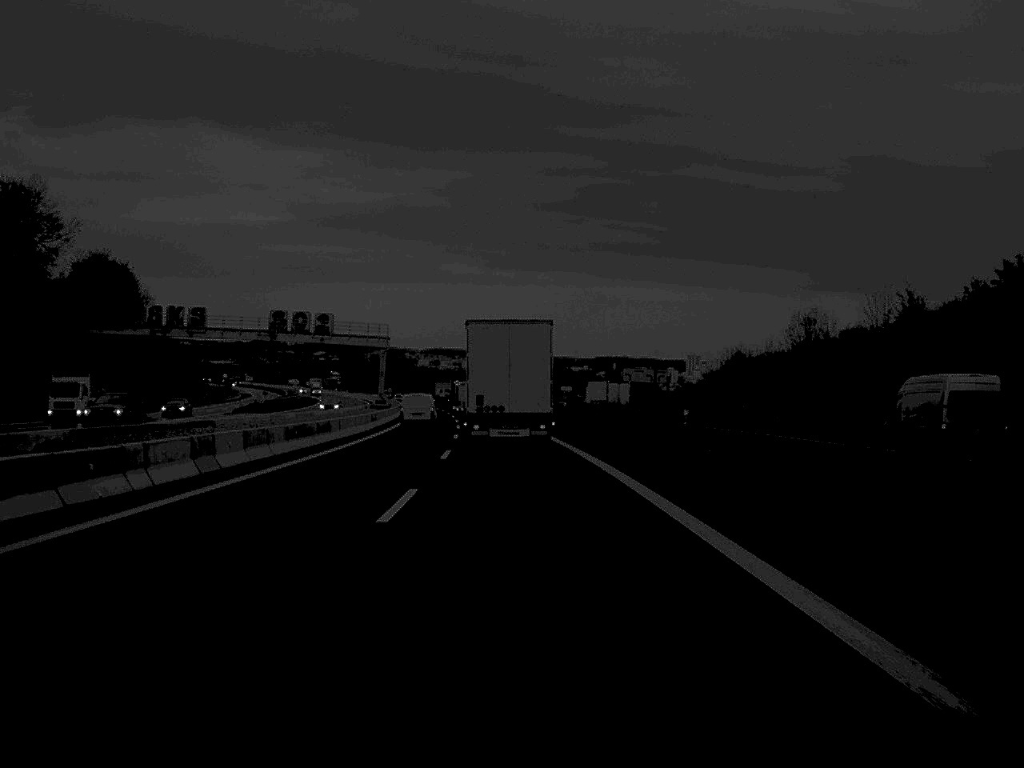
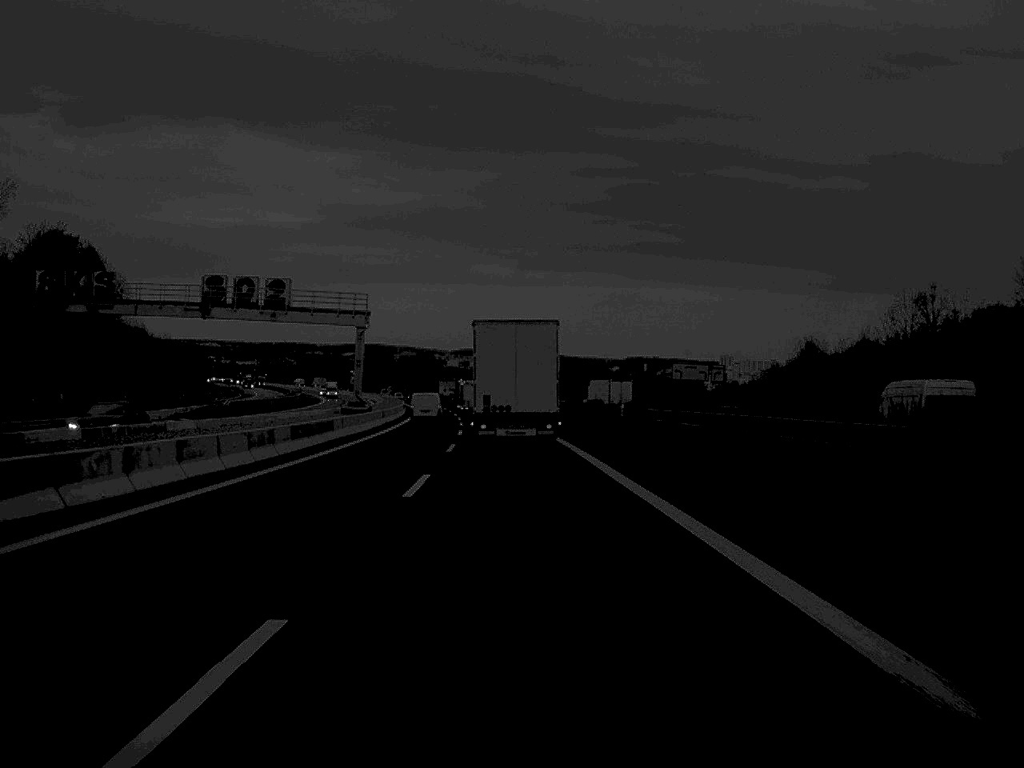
(-0.4, +31.2) m; -1°
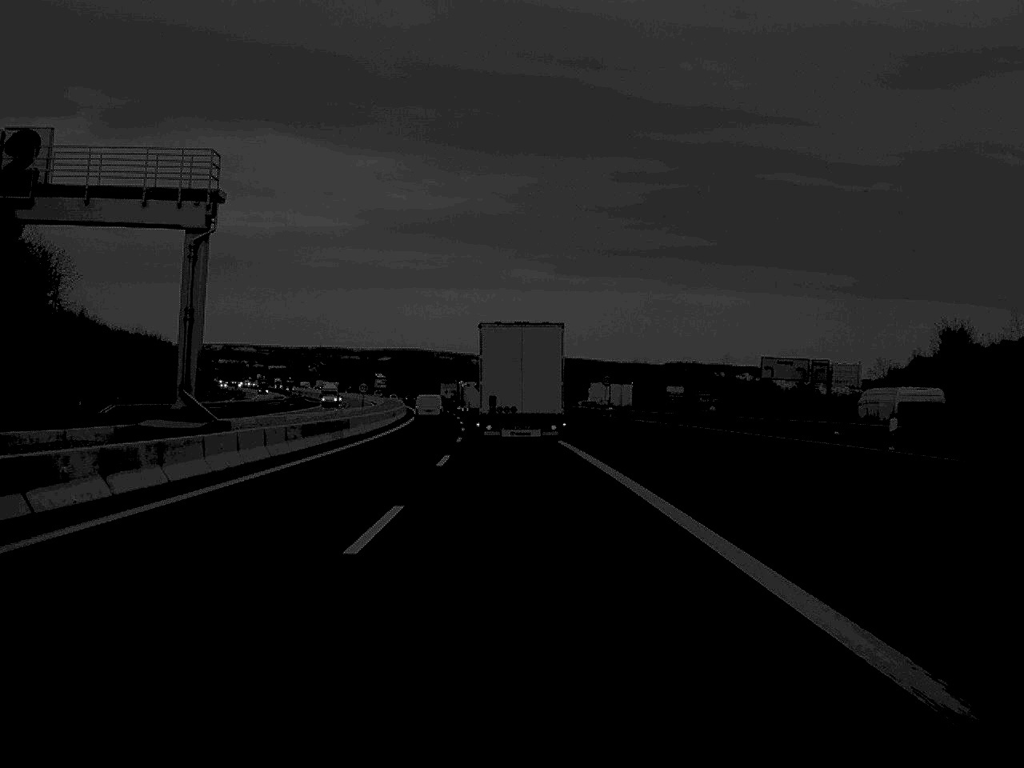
(-0.7, +43.5) m; -2°
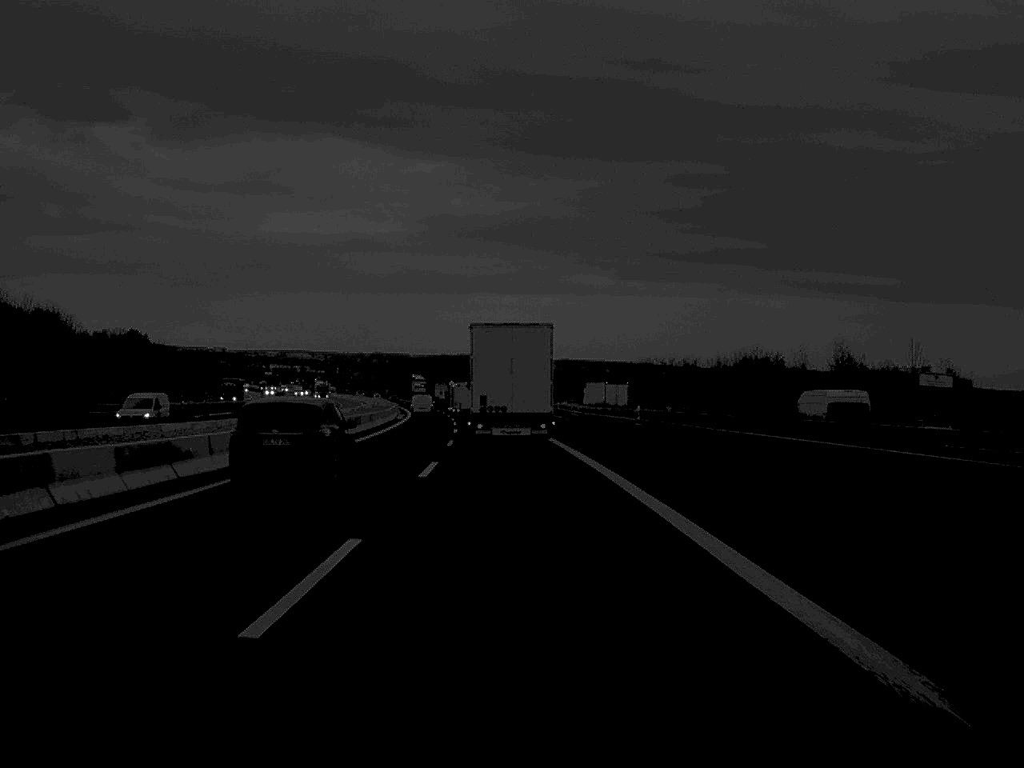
(-1.9, +76.1) m; -3°
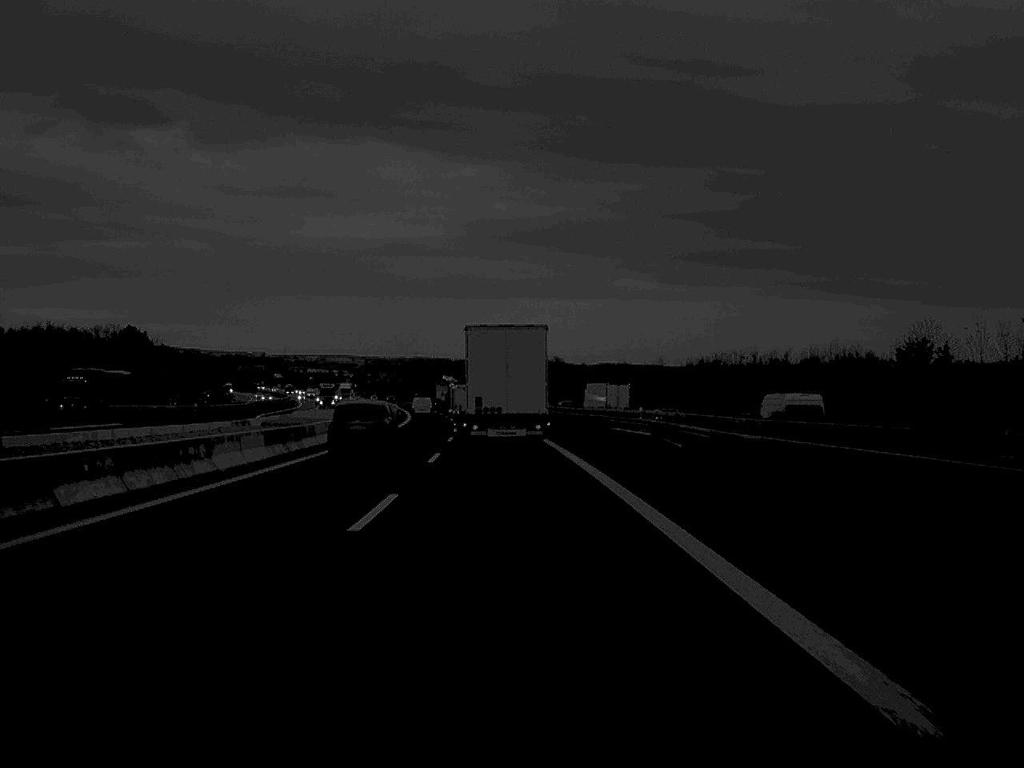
(-0.7, +46.2) m; -2°
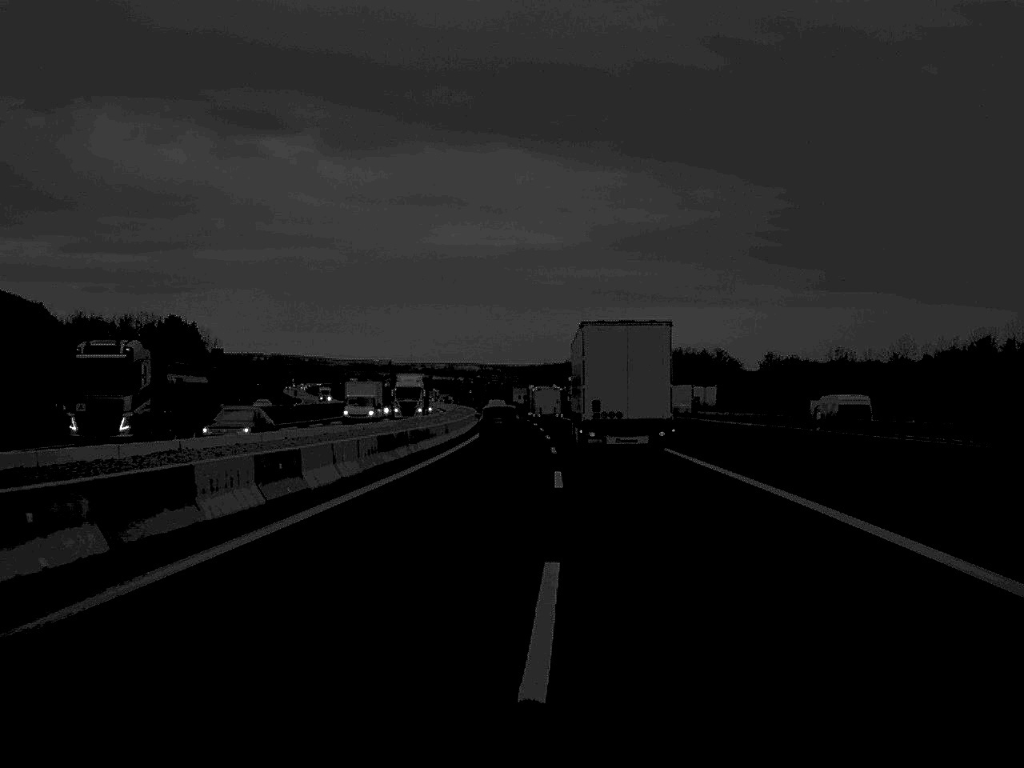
(-4.1, +80.4) m; -6°
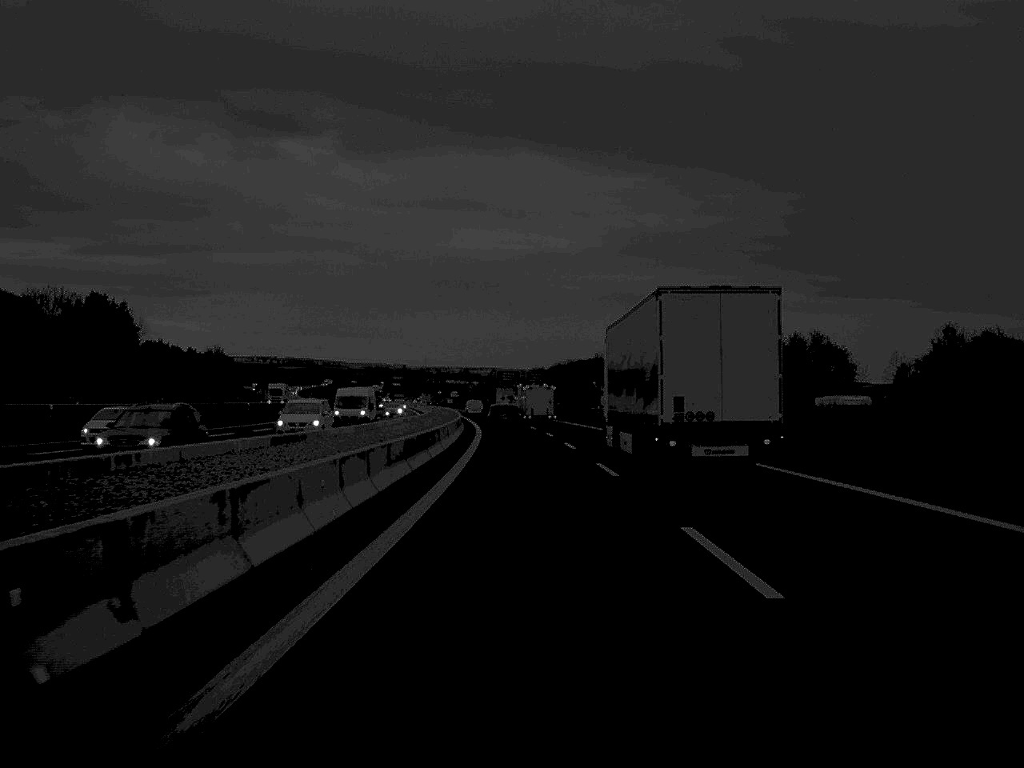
(-0.7, +68.2) m; -1°
